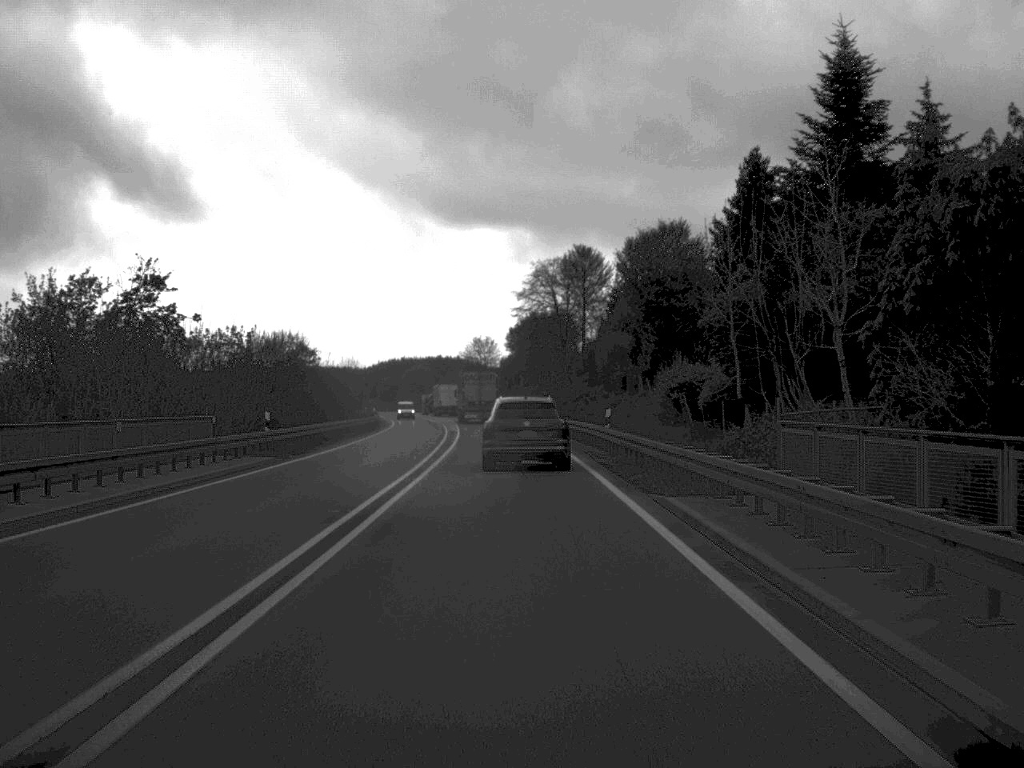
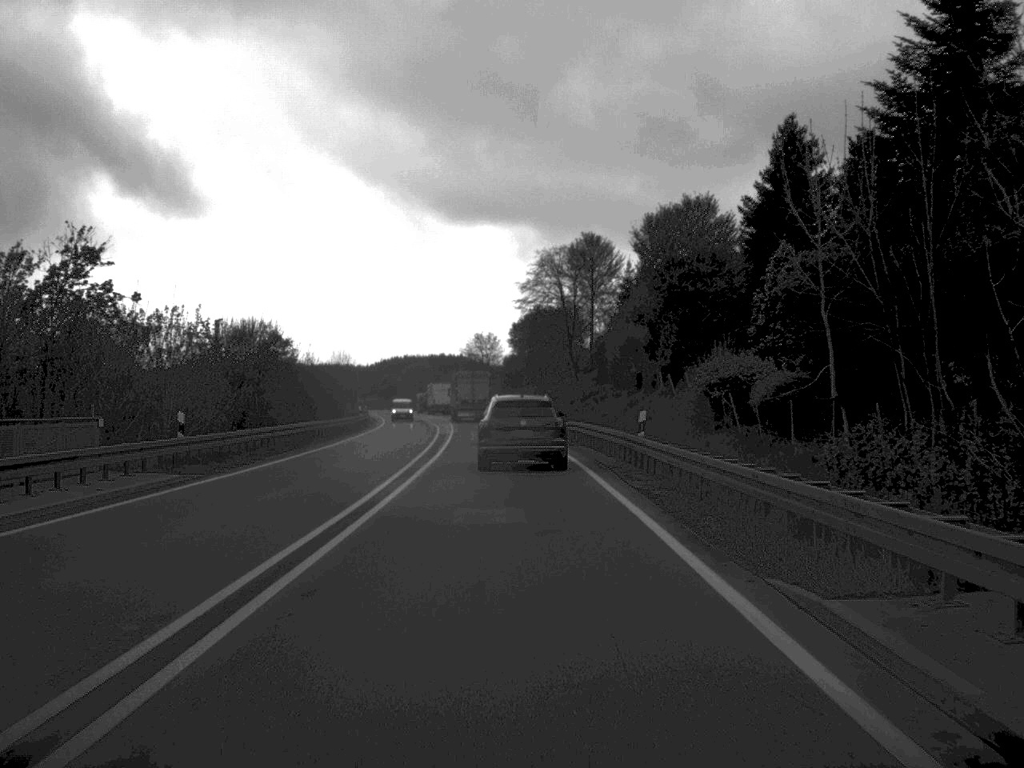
(0.0, +9.8) m; 0°
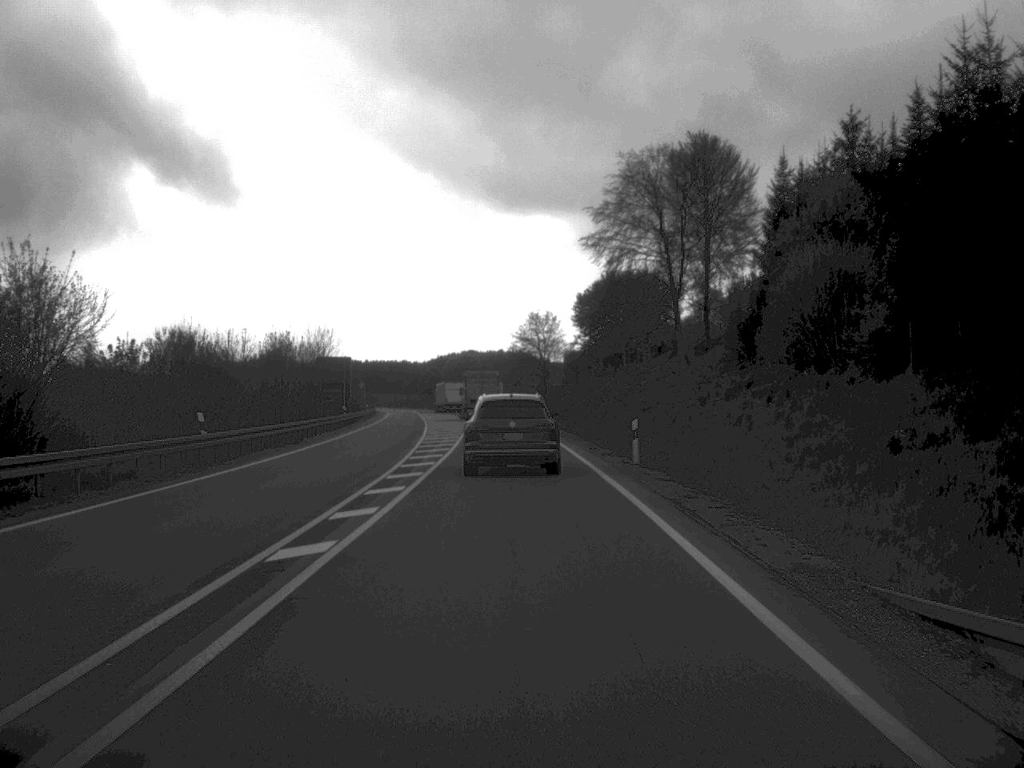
(-1.1, +50.6) m; -3°
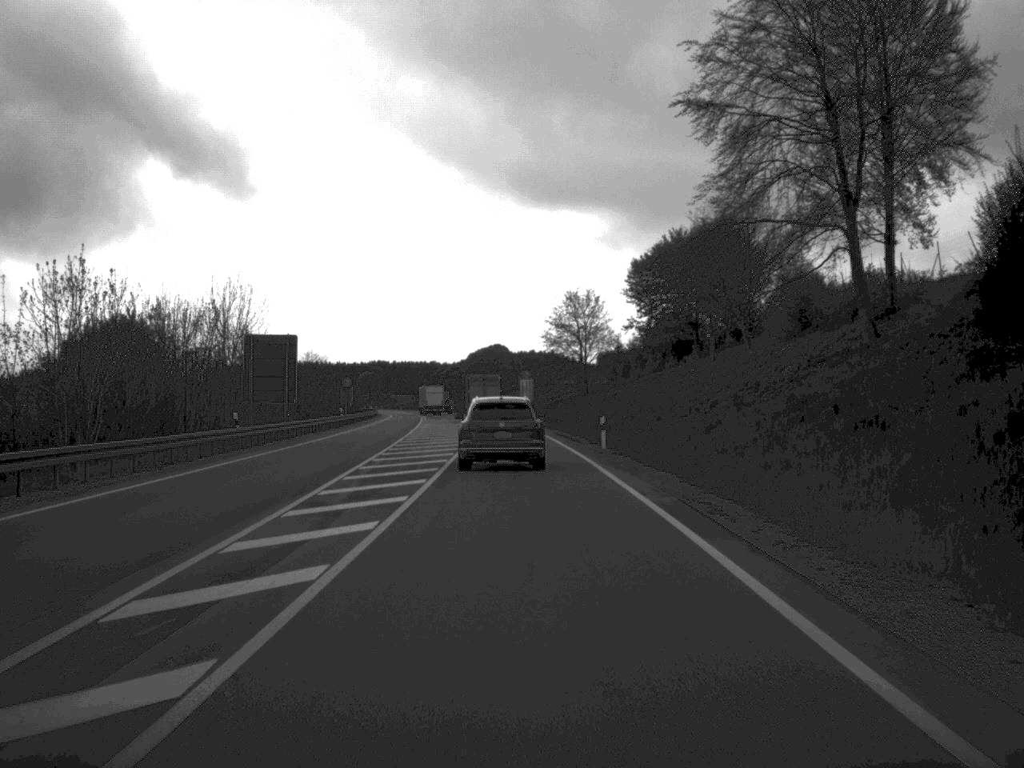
(-0.5, +37.9) m; -2°
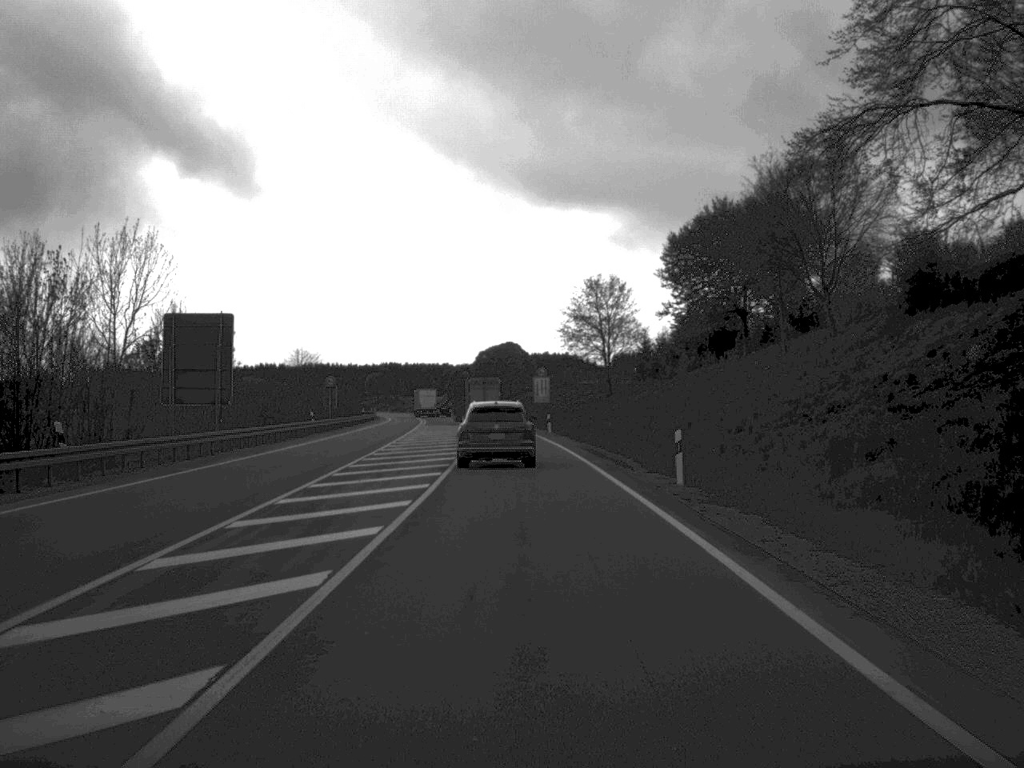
(-0.1, +18.2) m; -1°
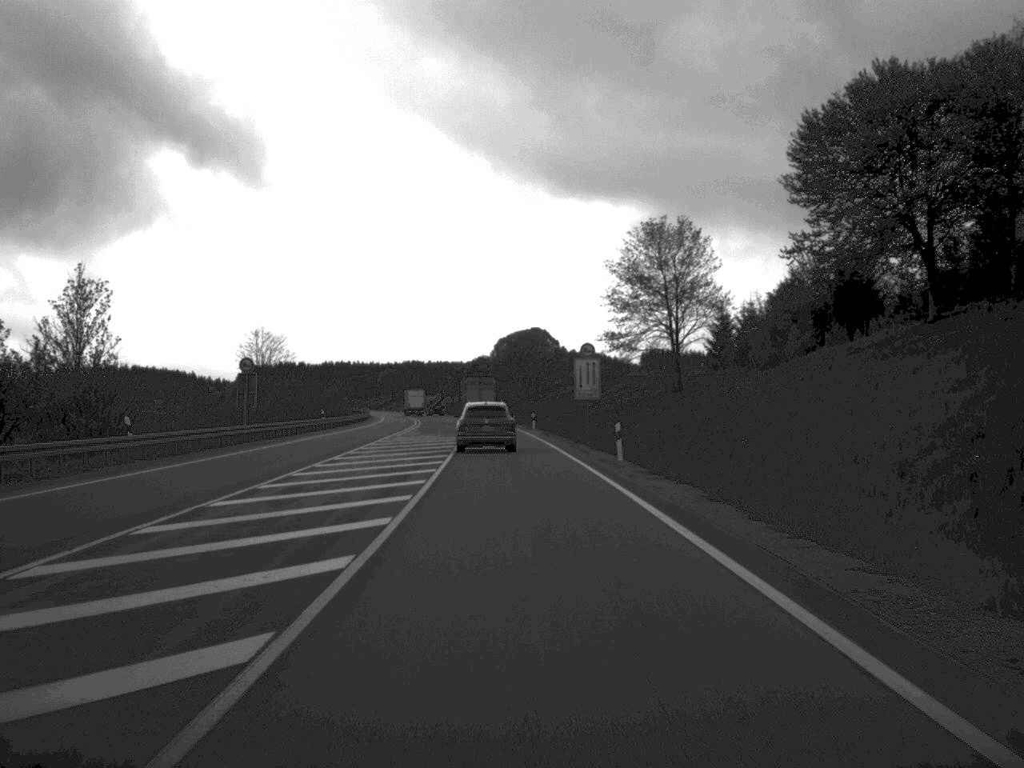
(-0.5, +39.1) m; -1°
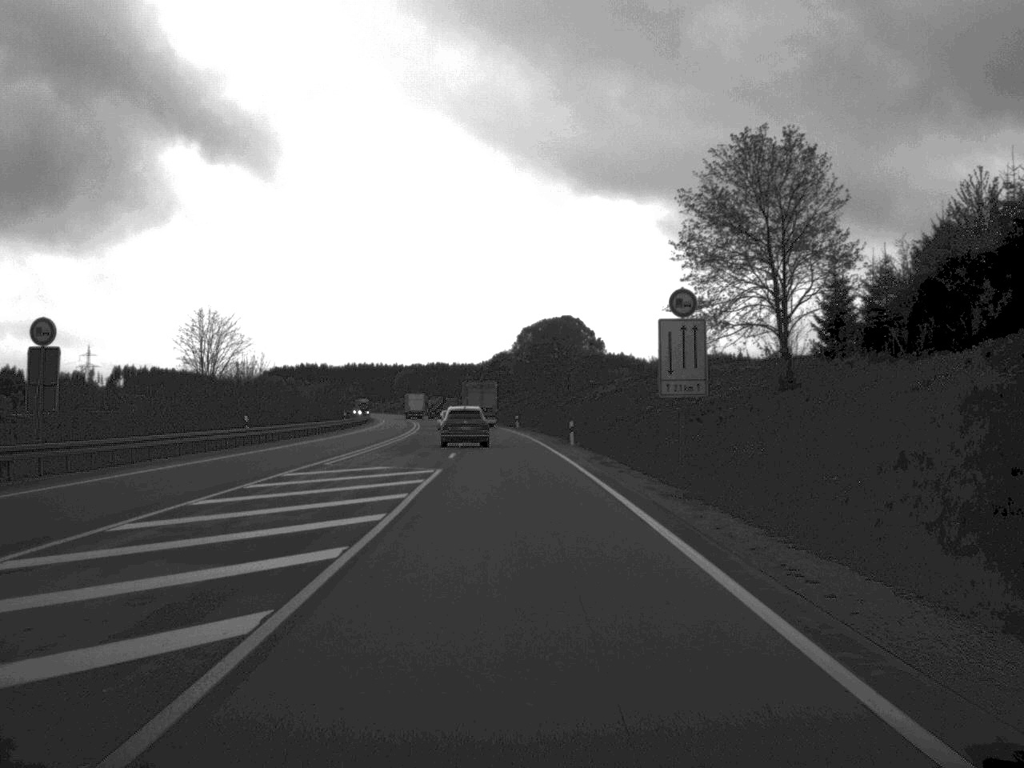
(-0.3, +30.4) m; -1°
